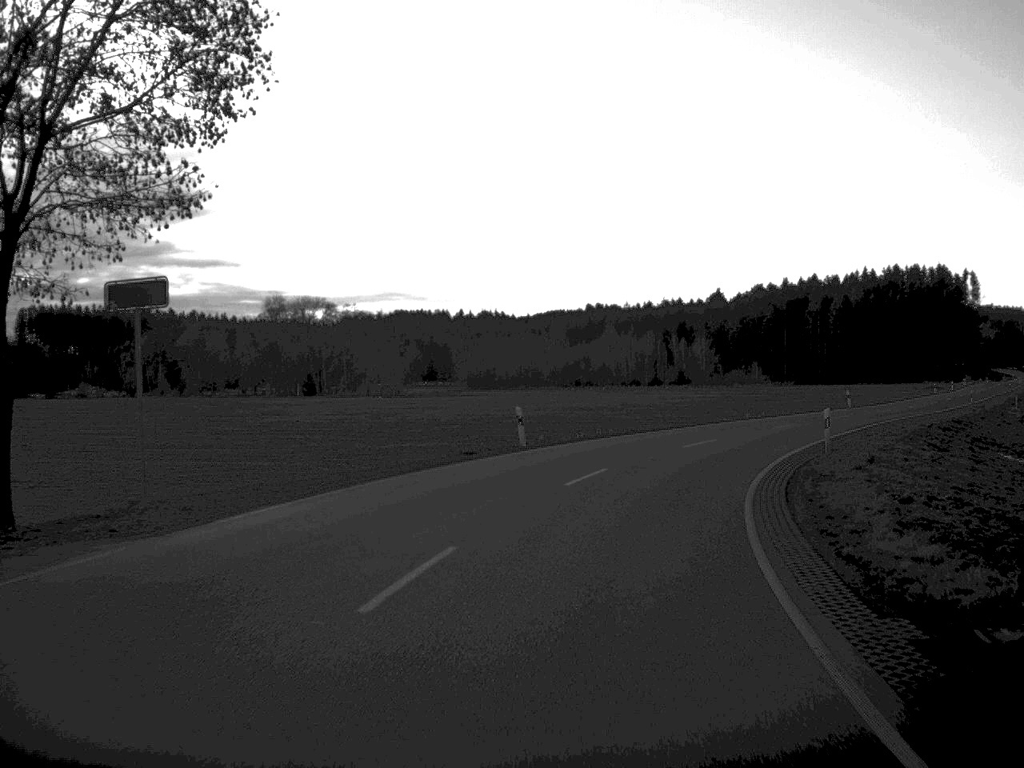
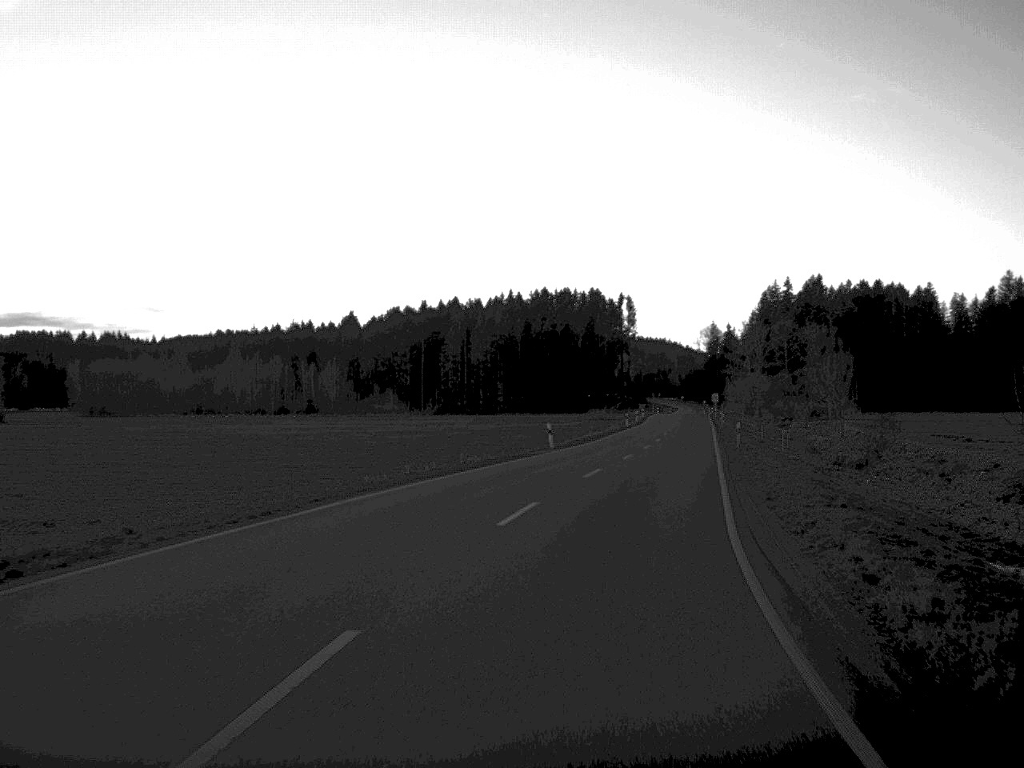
(+3.9, +27.1) m; +16°
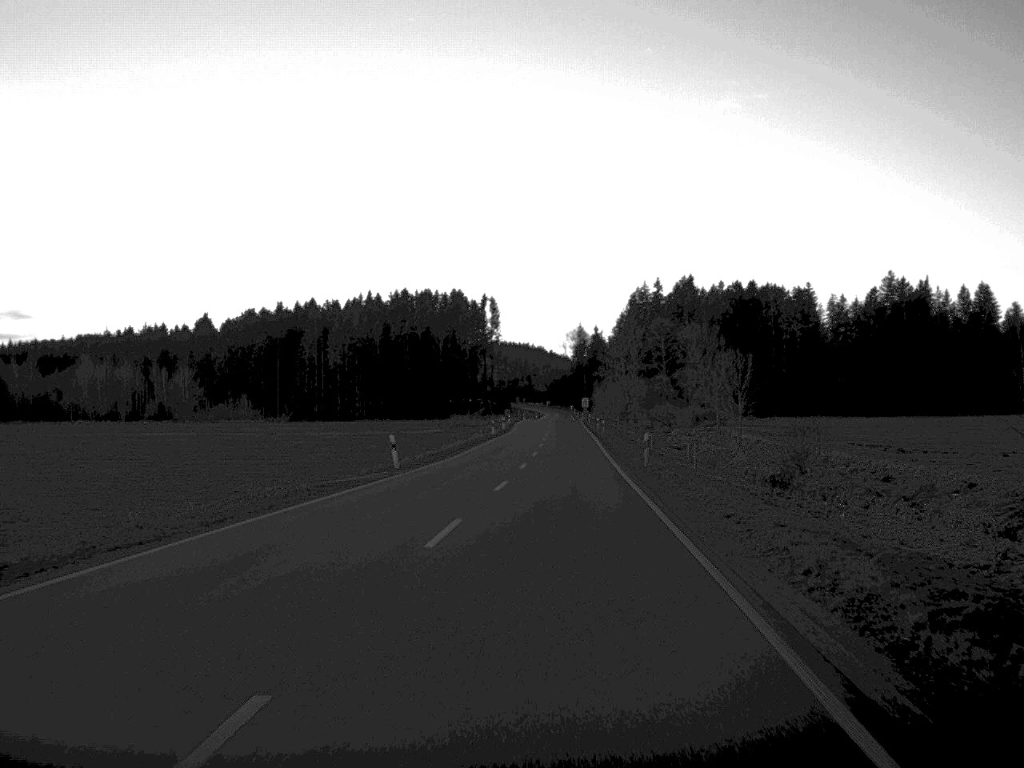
(+0.8, +13.6) m; +6°
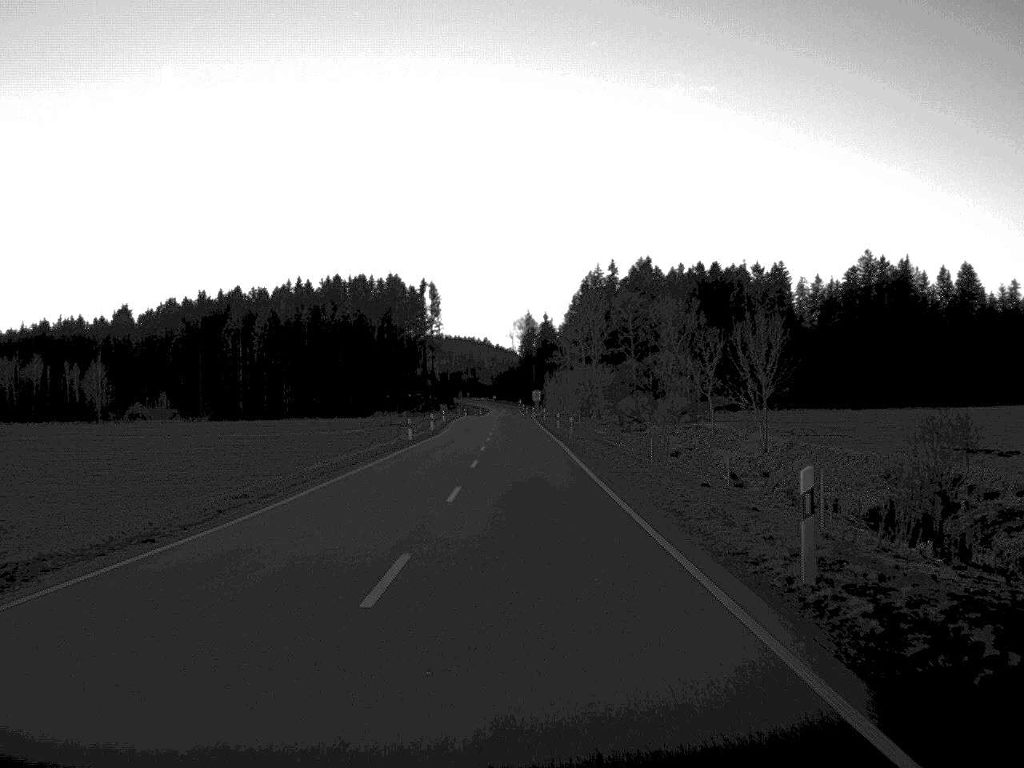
(+0.6, +28.4) m; +2°
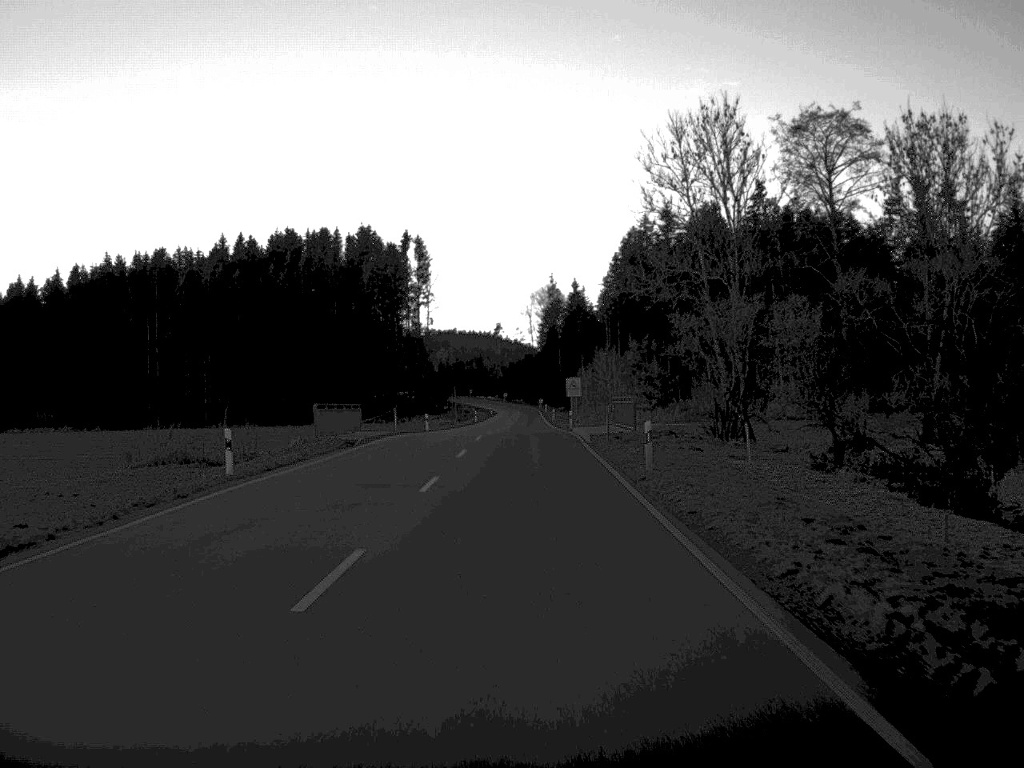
(-0.7, +84.5) m; -1°
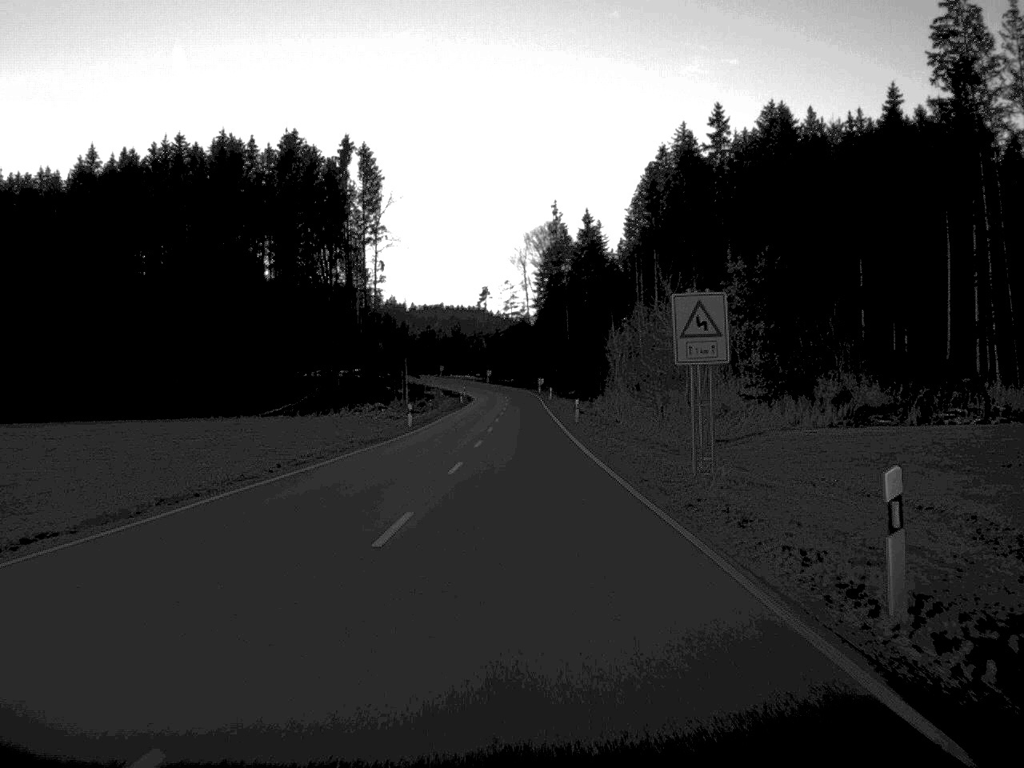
(-0.1, +67.2) m; 0°
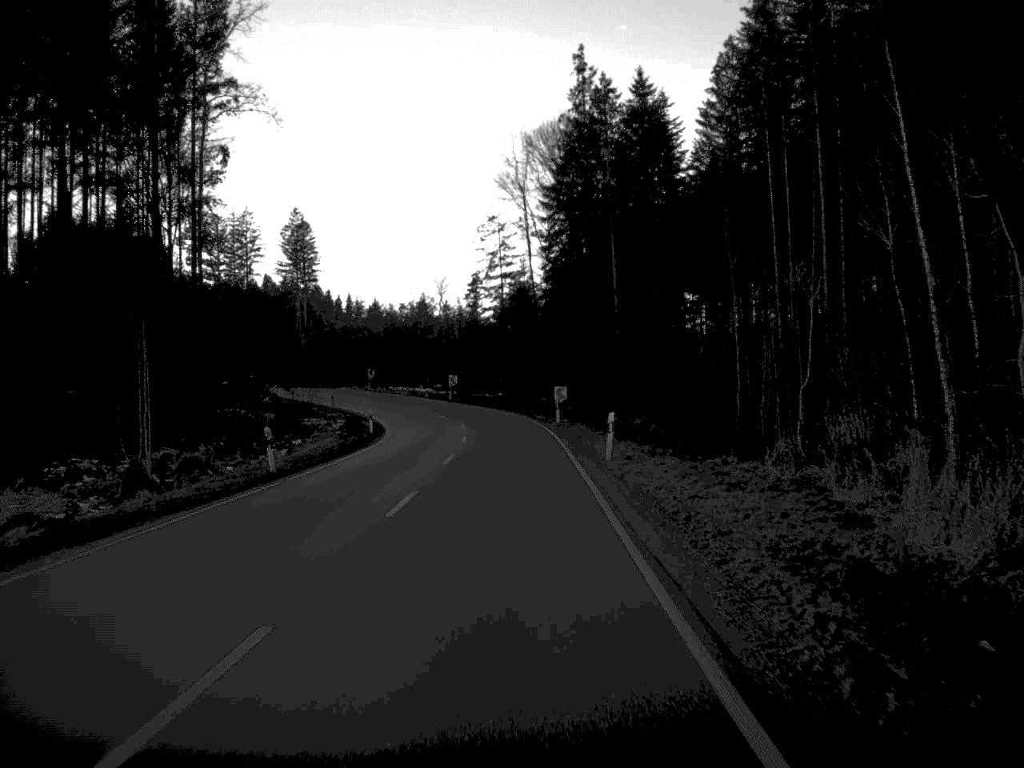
(+0.2, +79.9) m; 0°
